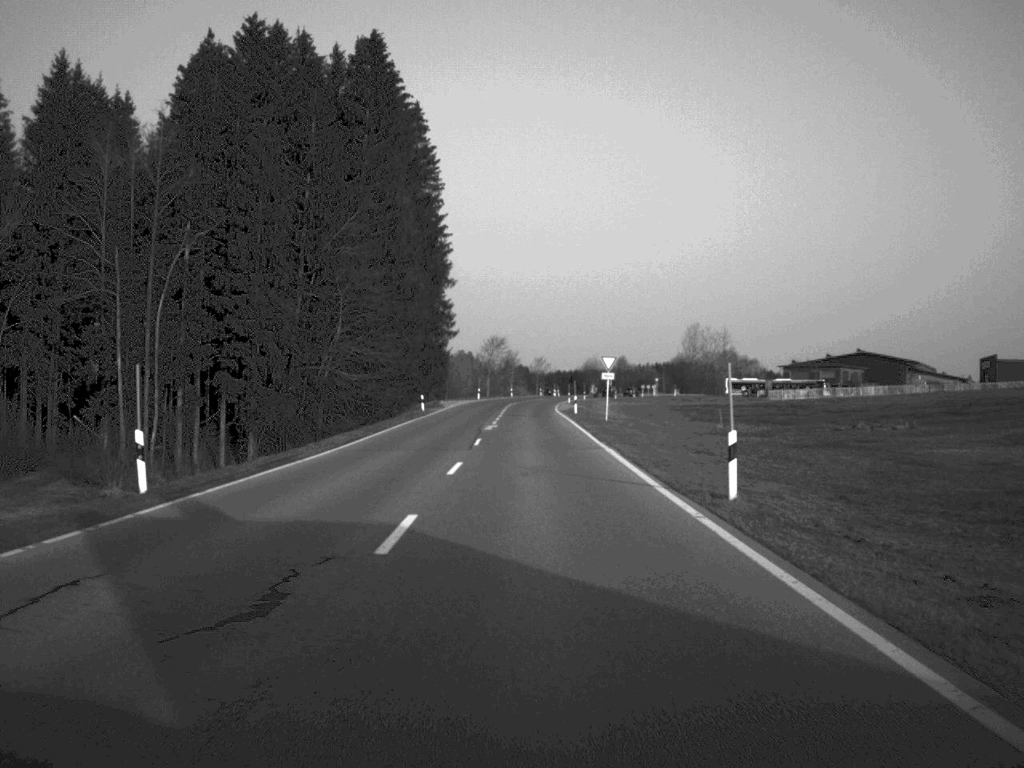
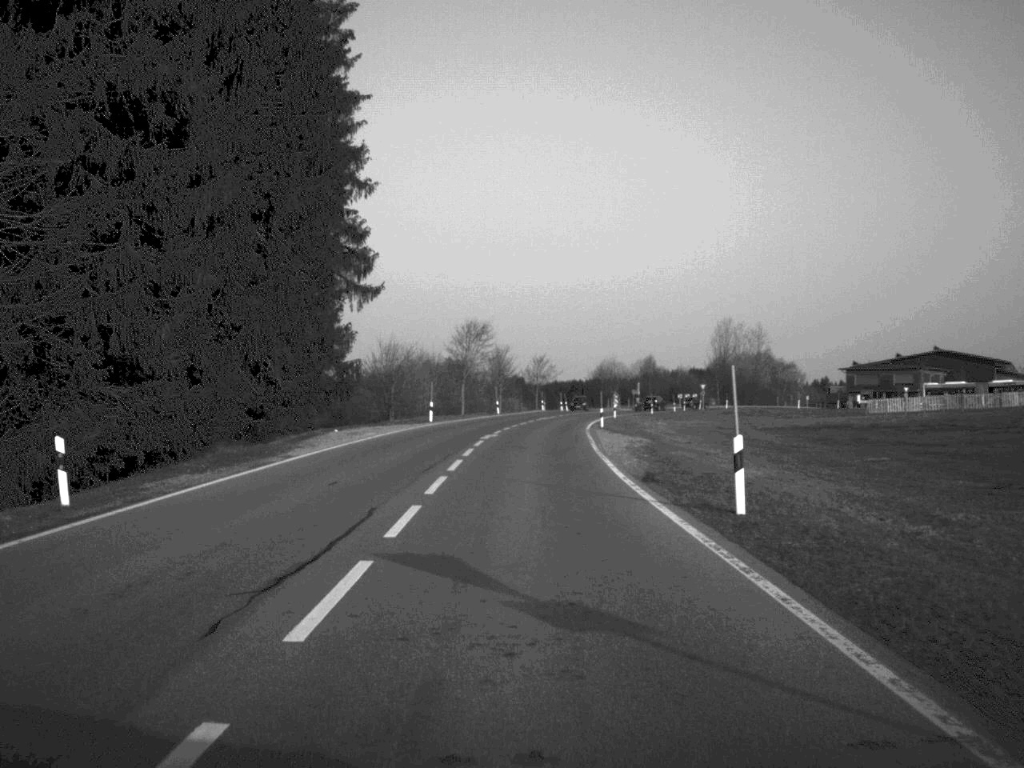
(+0.2, +58.2) m; 0°
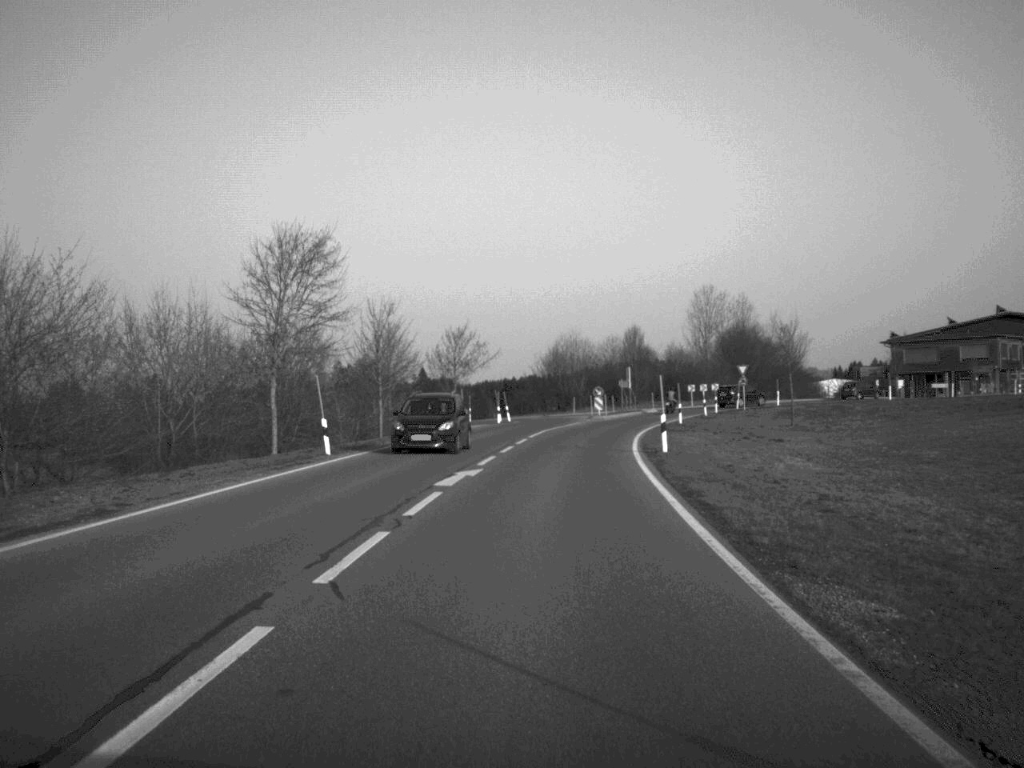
(+1.3, +63.0) m; +3°
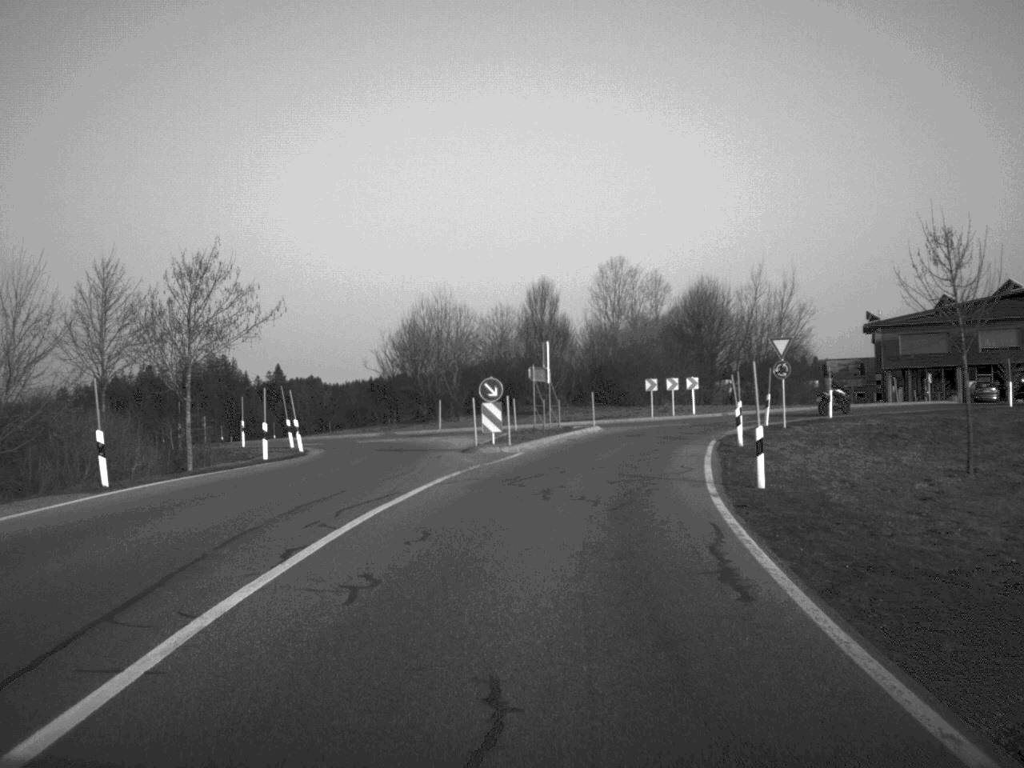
(+2.0, +44.0) m; +6°
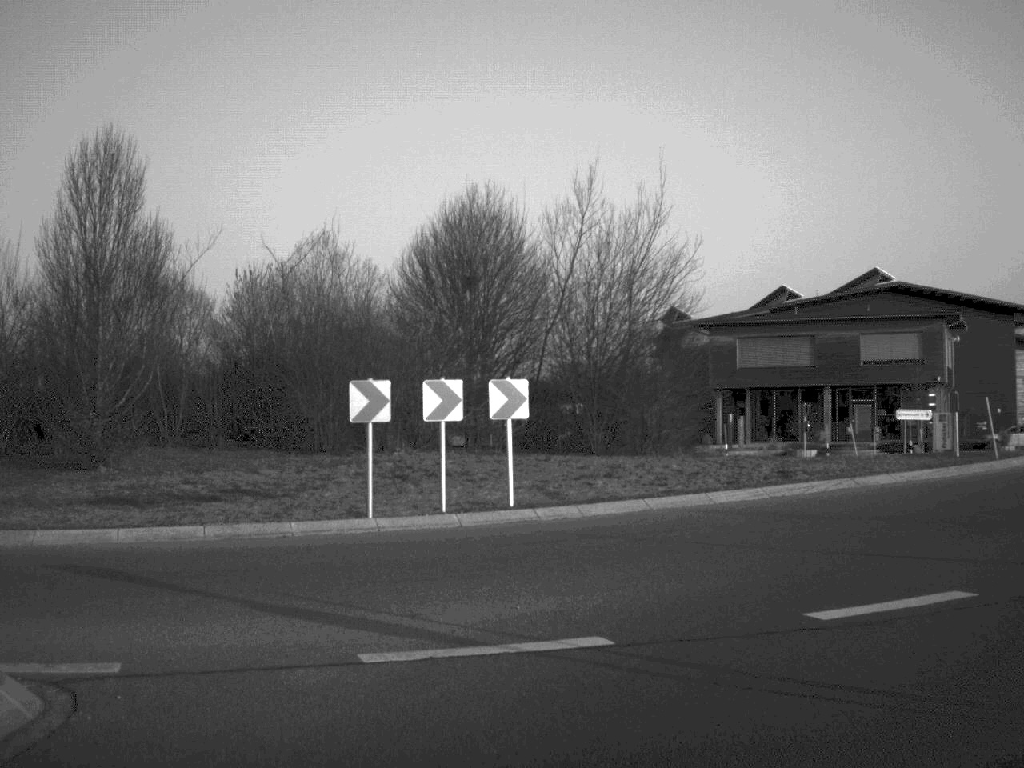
(+3.4, +39.1) m; +14°
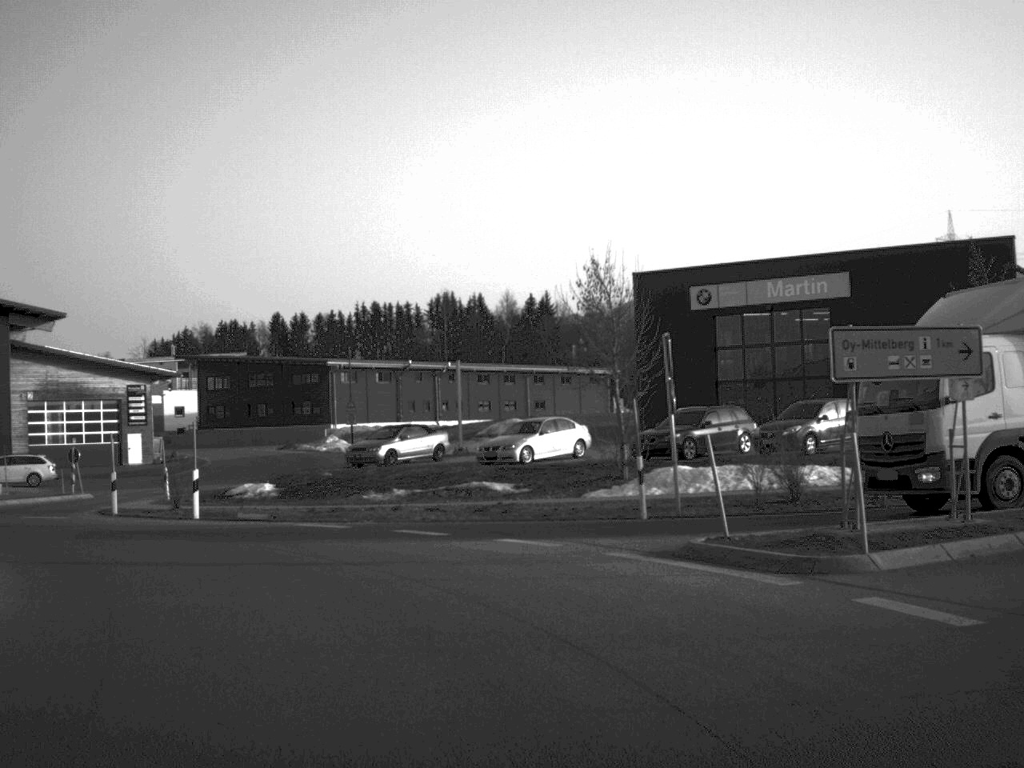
(+6.9, +17.0) m; +44°
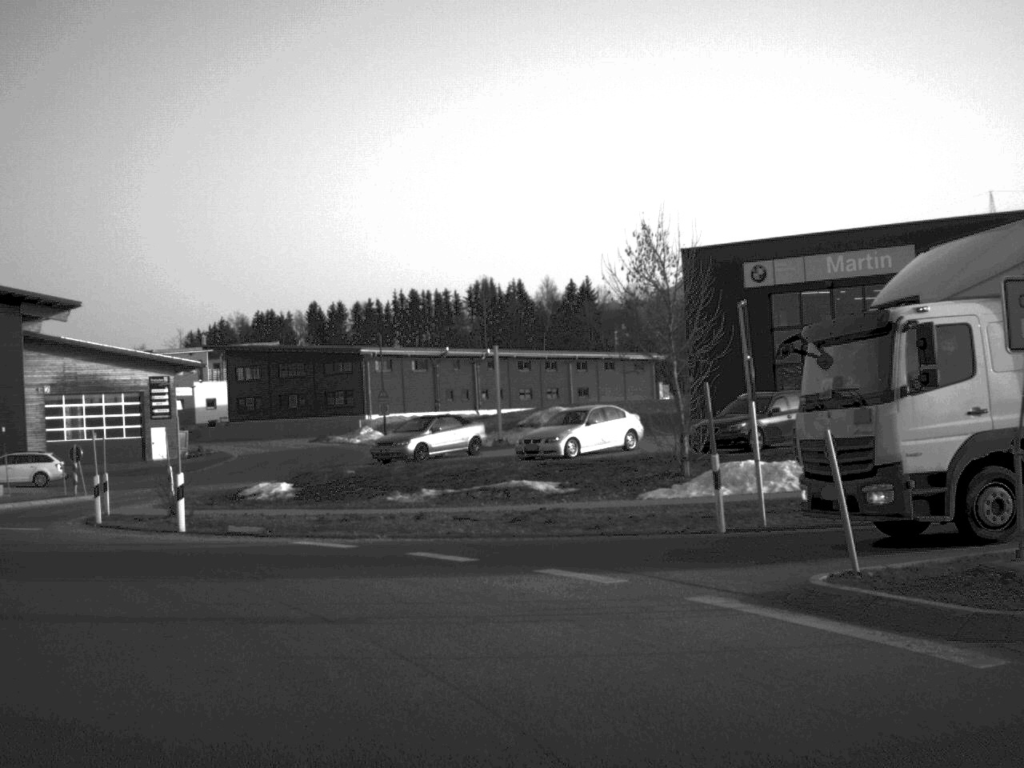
(0.0, +4.3) m; -2°
